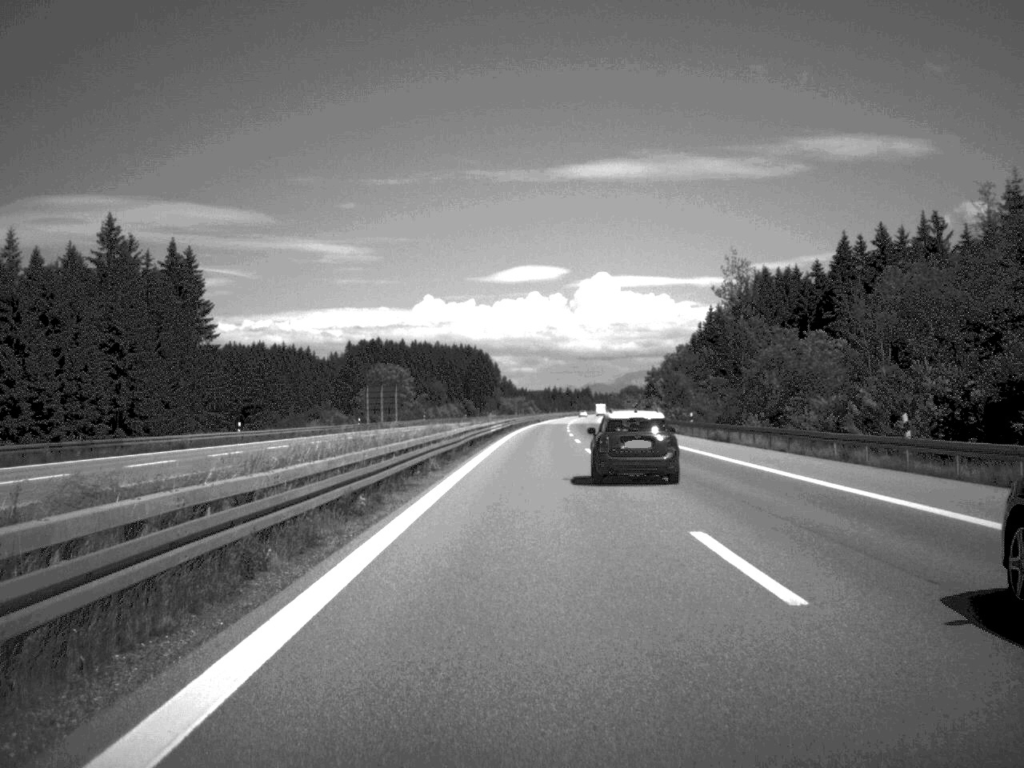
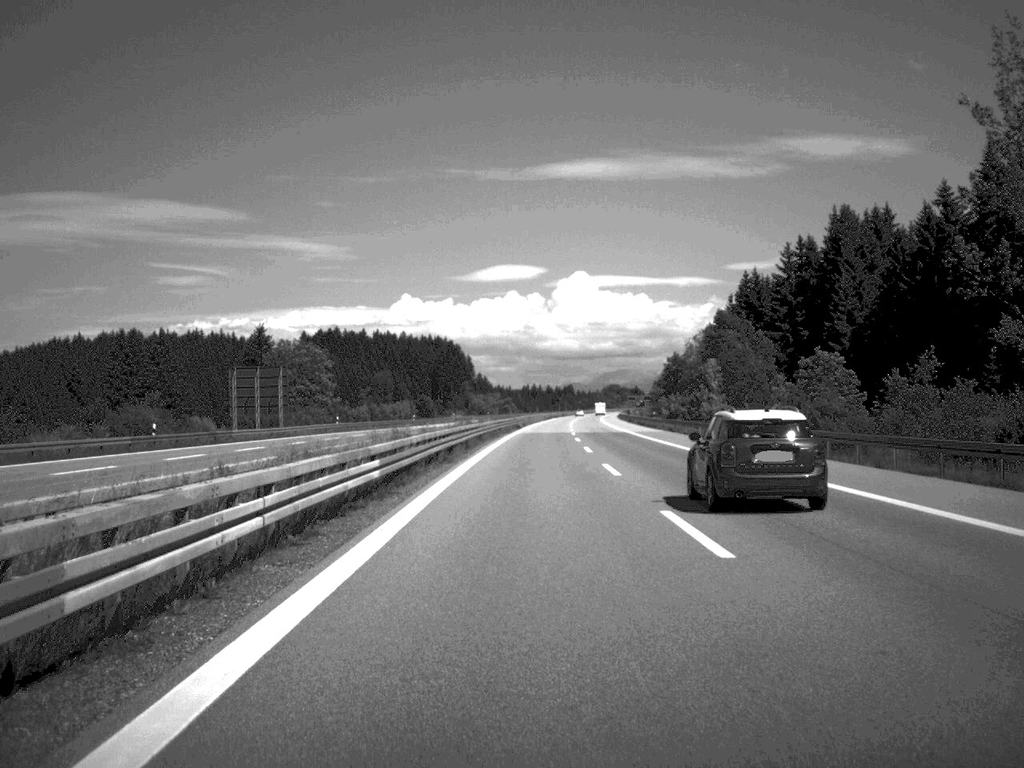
(+0.5, +66.1) m; +1°
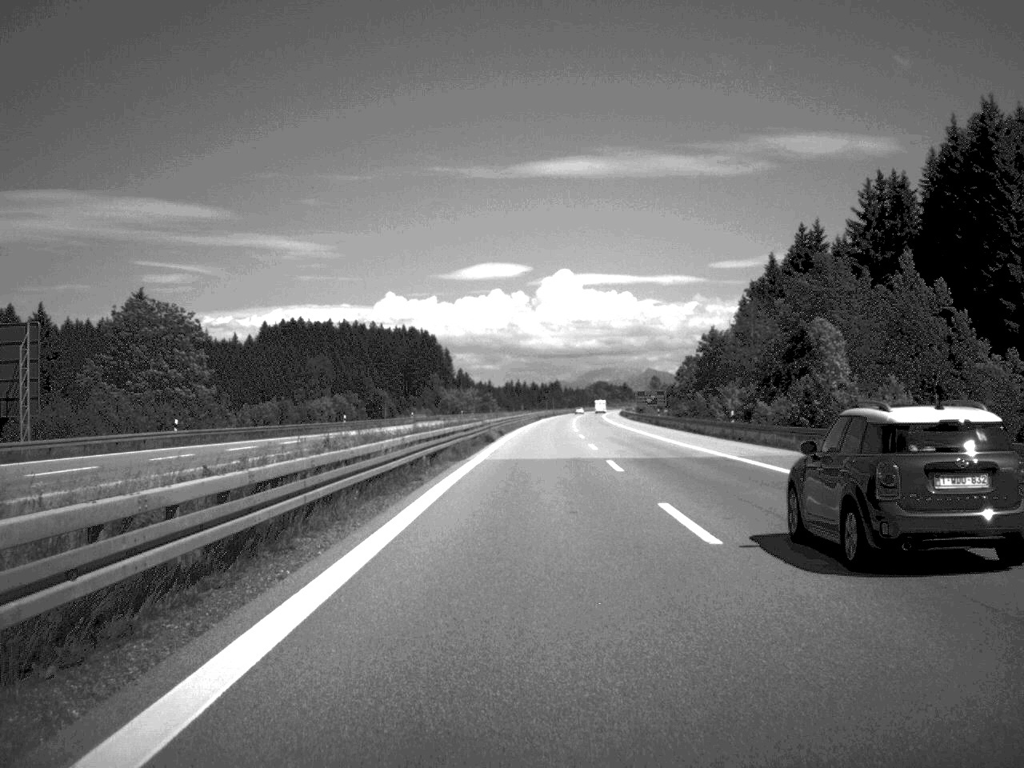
(+0.3, +49.3) m; +1°
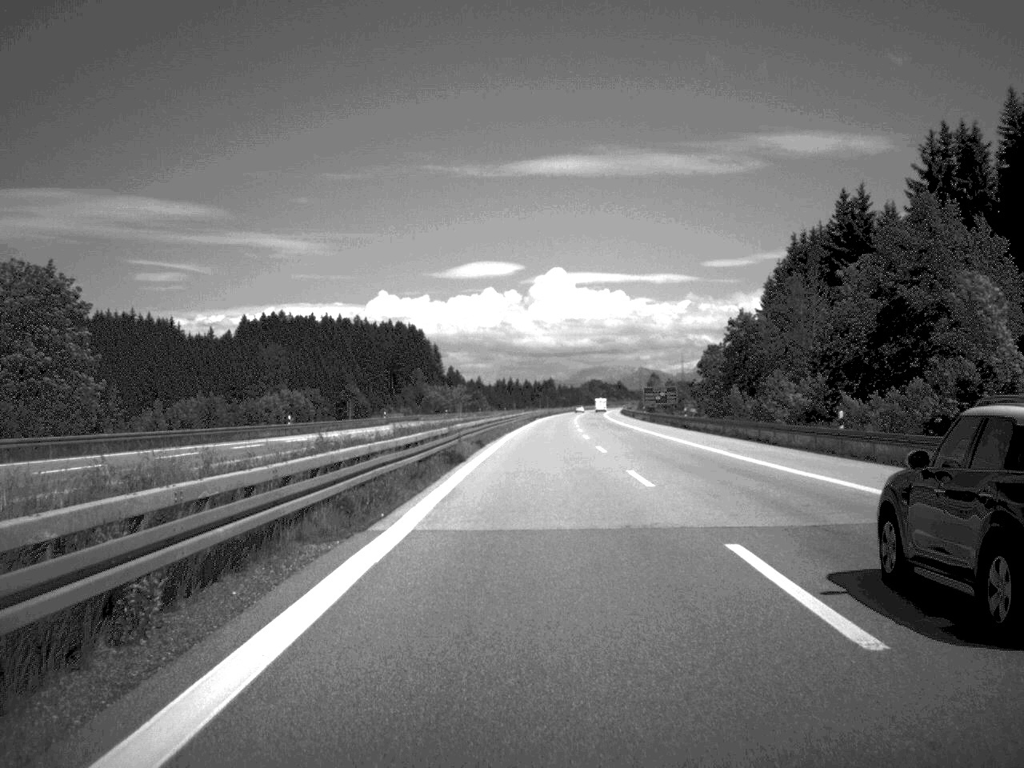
(+0.1, +23.0) m; 0°
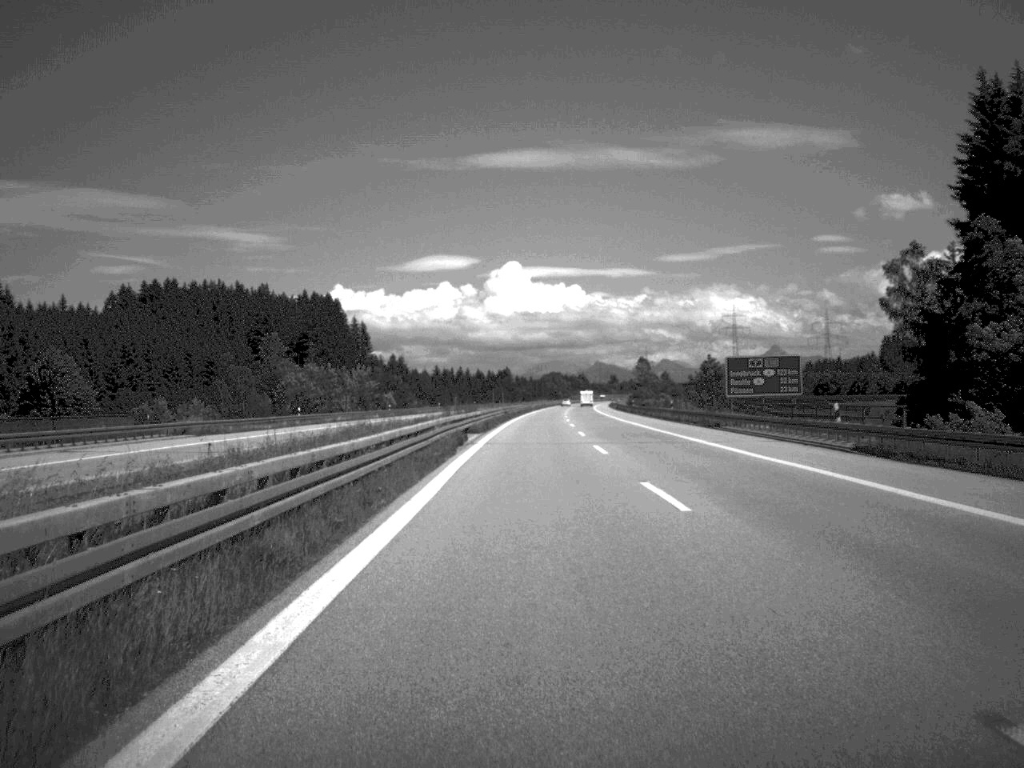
(+1.5, +95.8) m; +2°
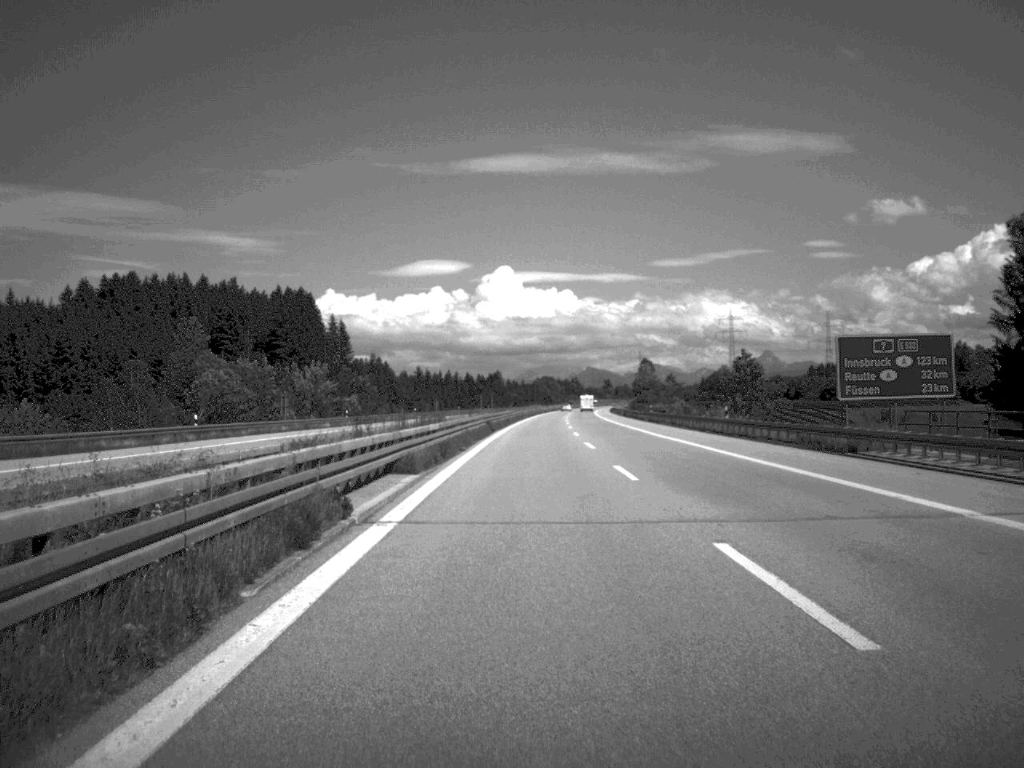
(+0.1, +27.8) m; 0°
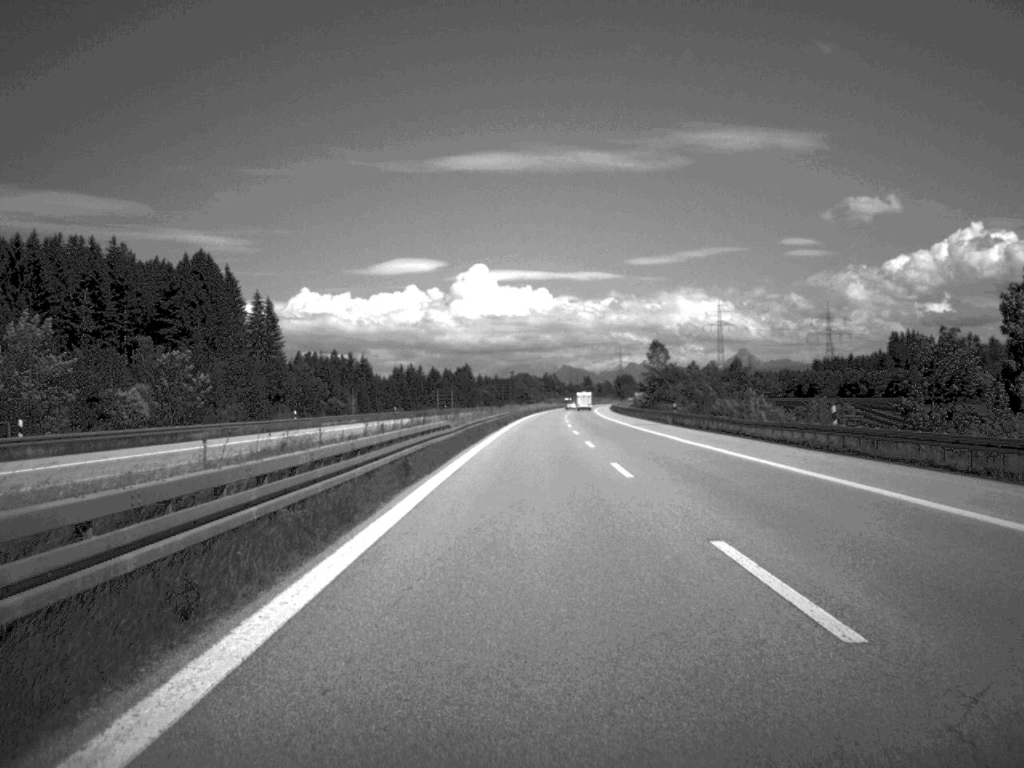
(+0.5, +70.7) m; +1°
